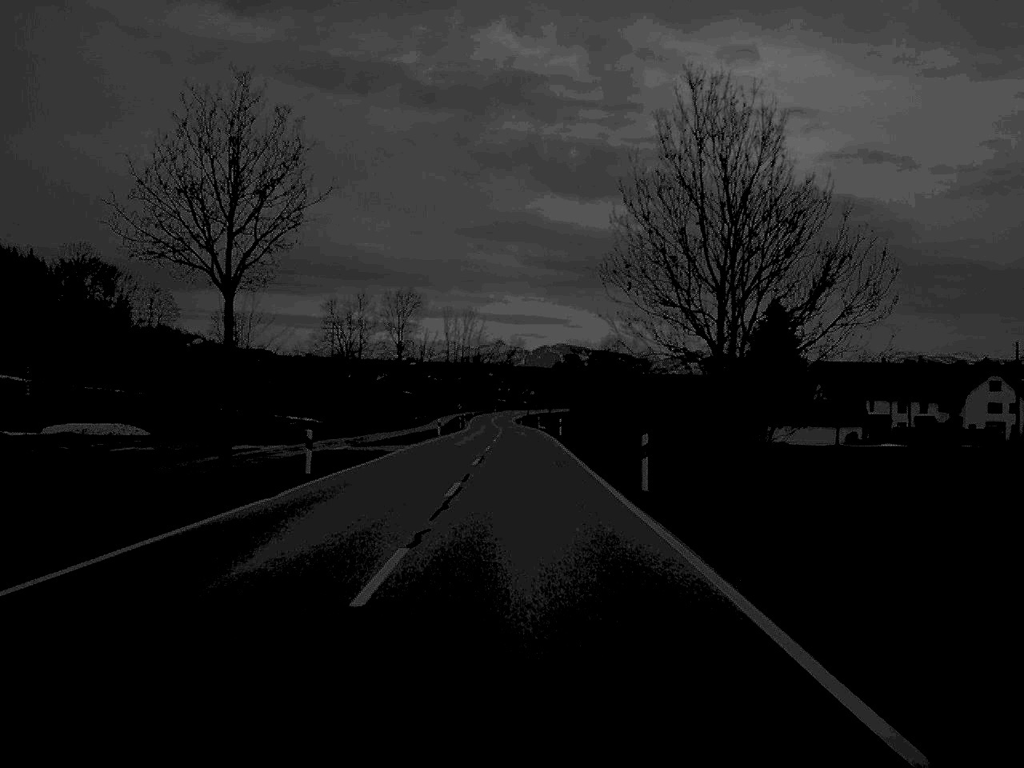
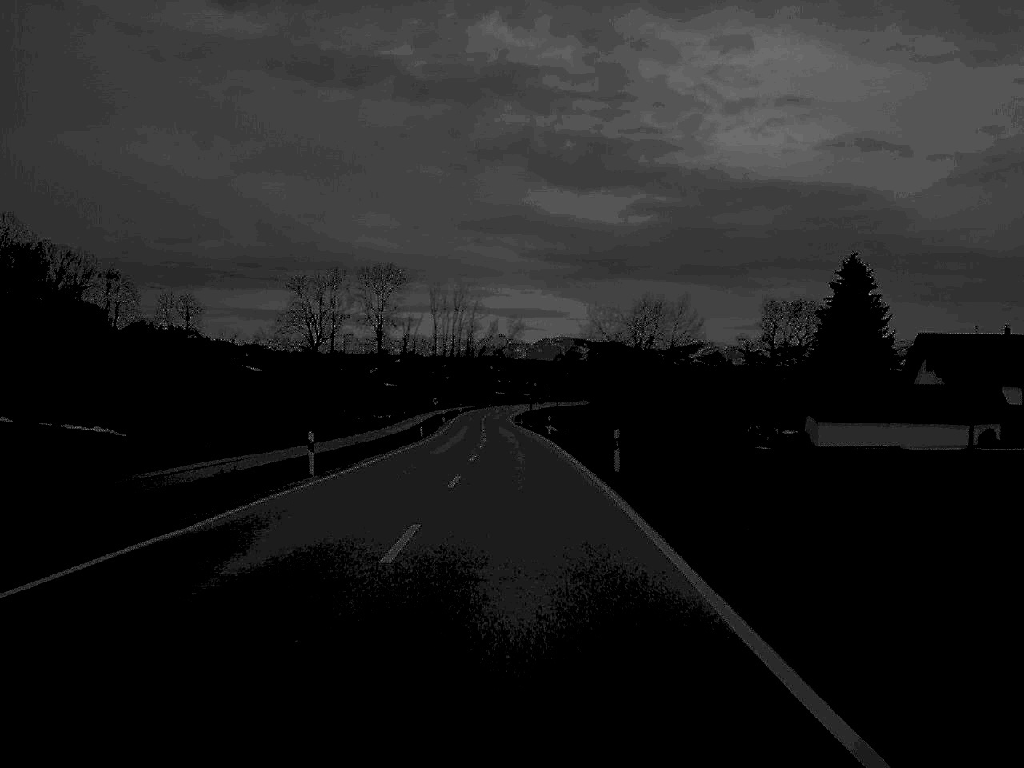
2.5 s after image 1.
(0.0, +45.2) m; 0°
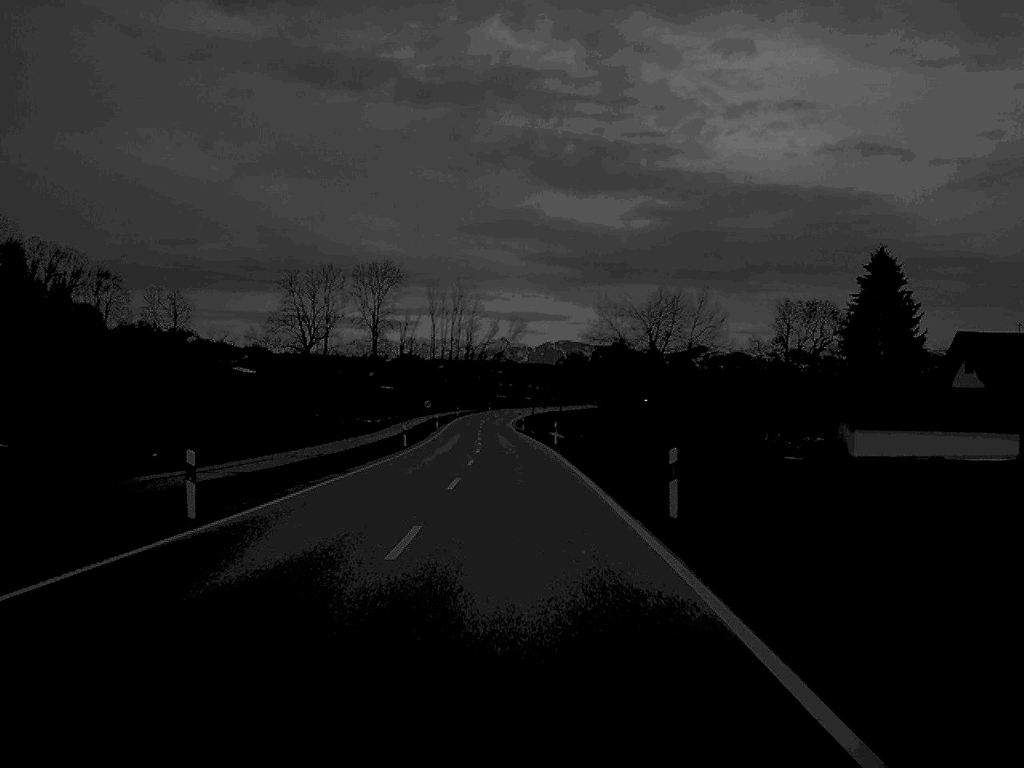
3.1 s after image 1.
(0.0, +11.0) m; 0°
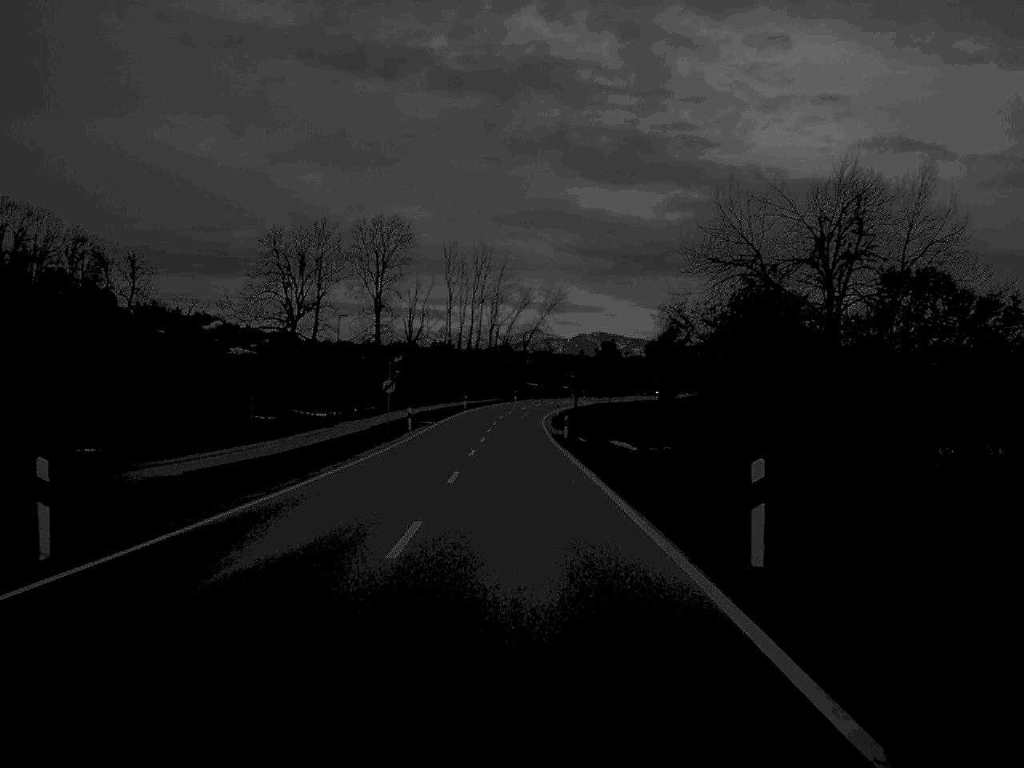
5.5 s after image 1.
(-0.4, +48.2) m; -1°
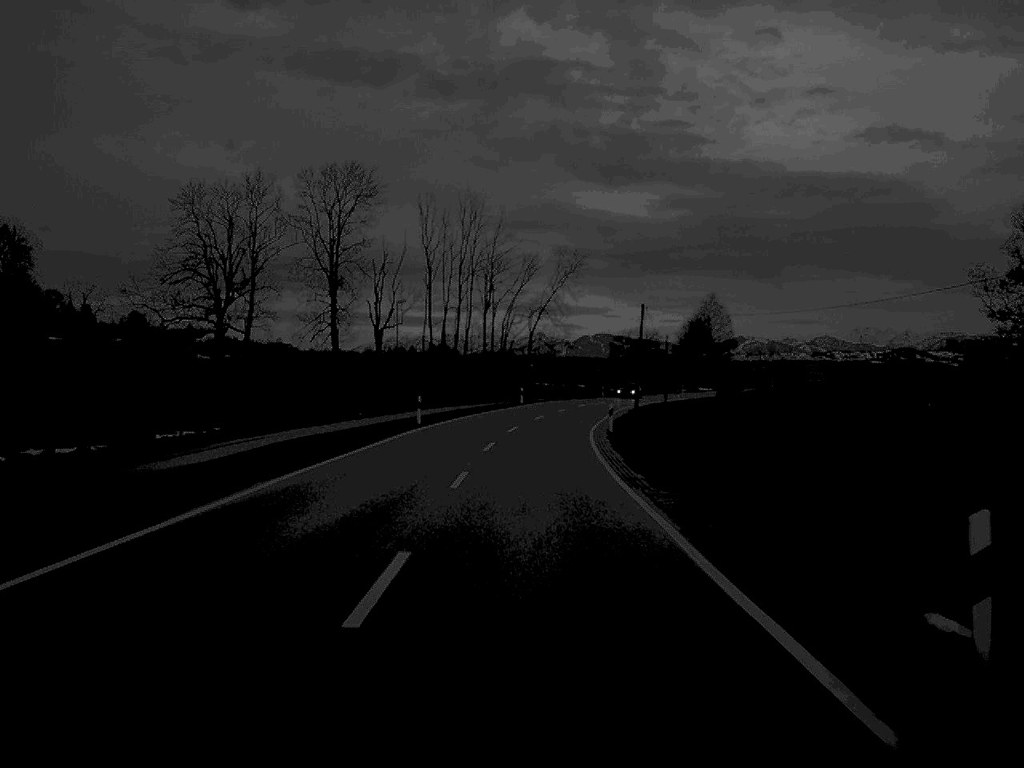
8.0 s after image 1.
(-0.4, +52.2) m; 0°
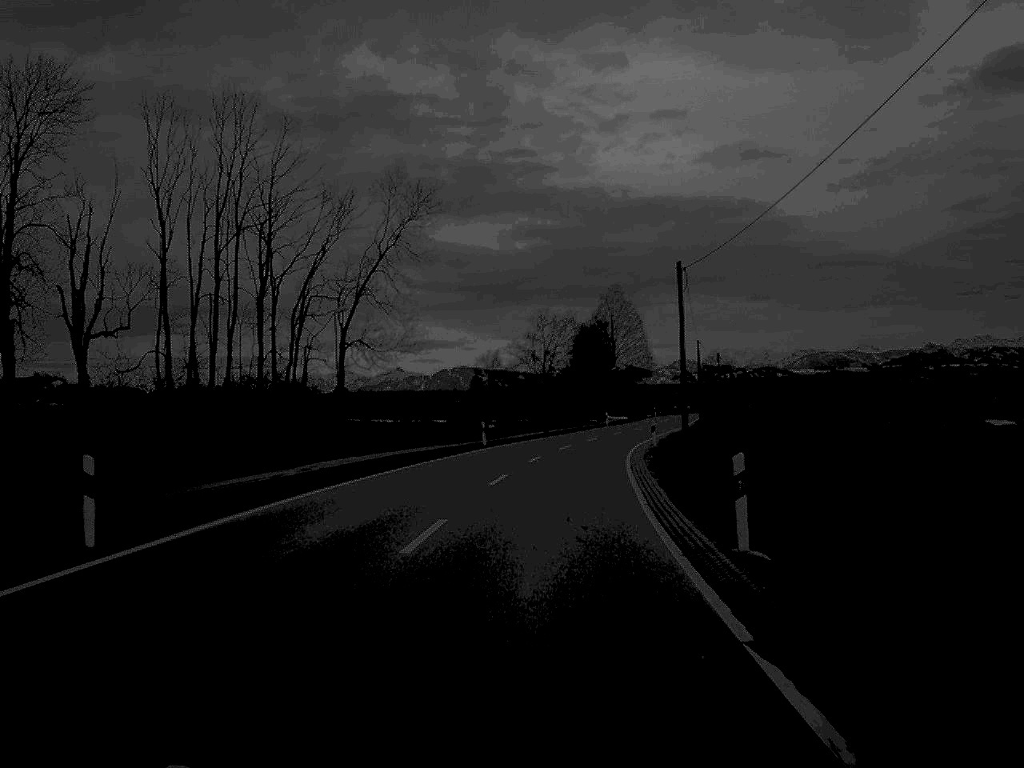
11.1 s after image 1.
(+3.1, +66.6) m; +7°
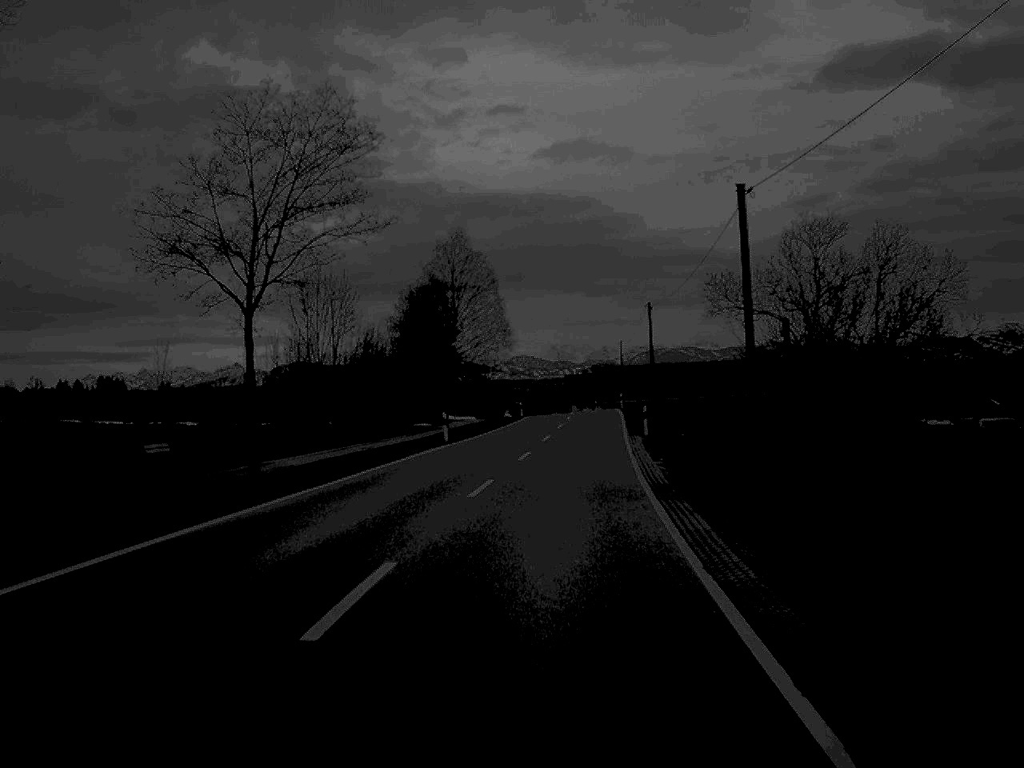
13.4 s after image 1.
(+3.2, +52.8) m; +7°
